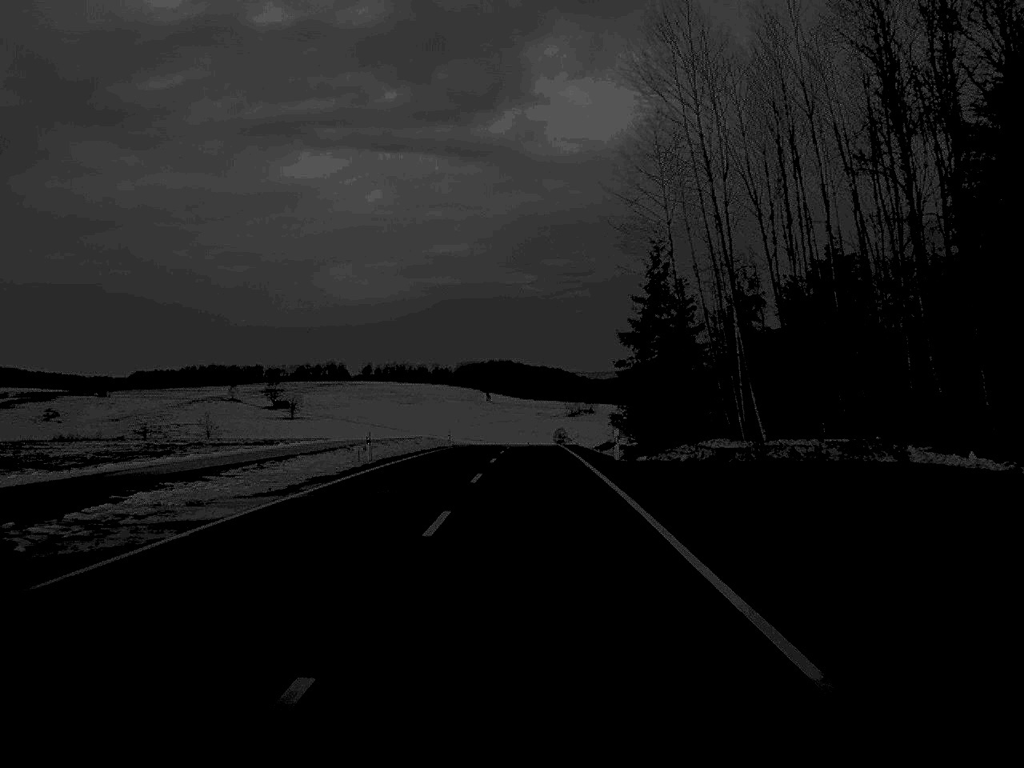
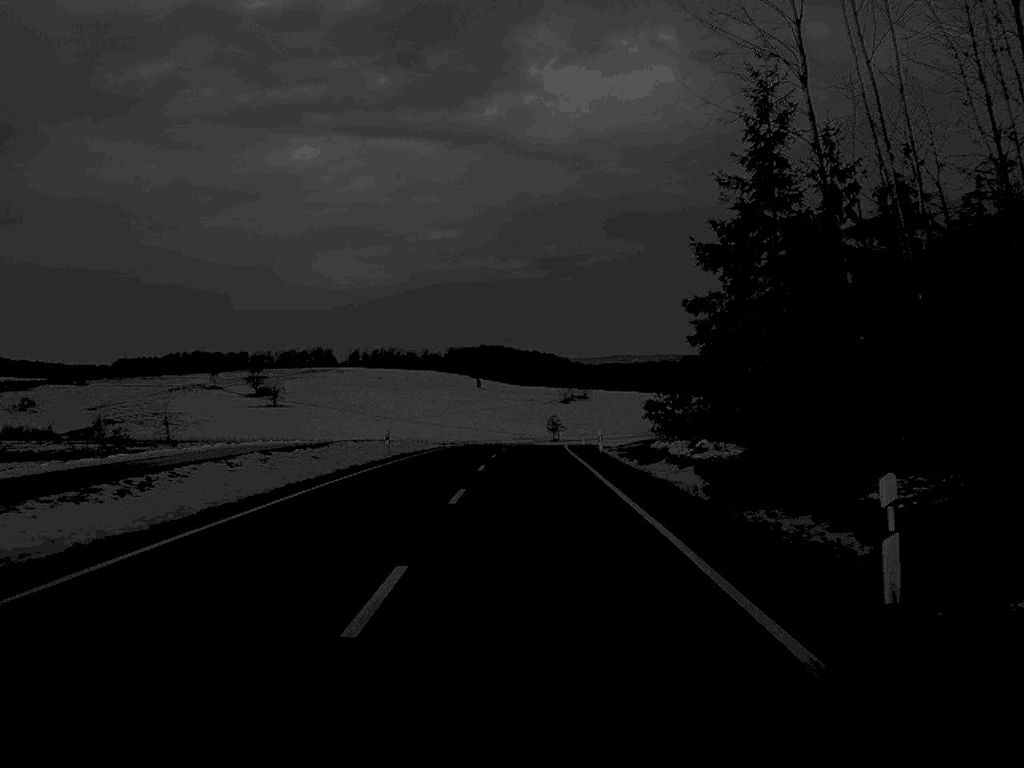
(+0.1, +30.6) m; 0°
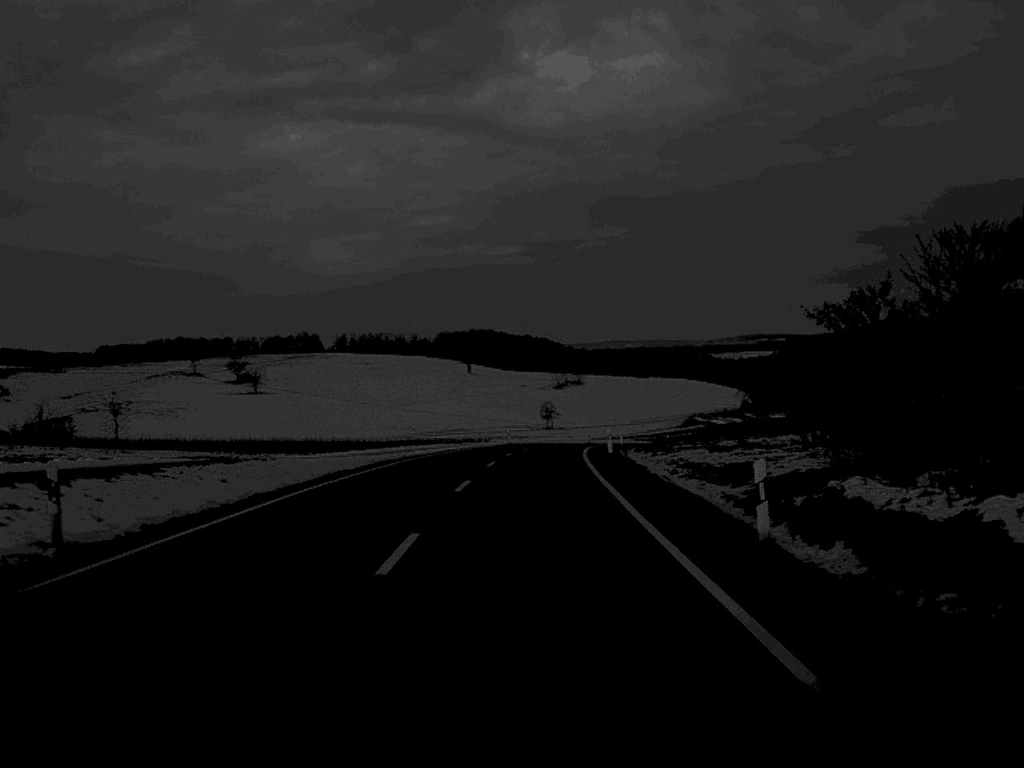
(+0.1, +32.6) m; 0°
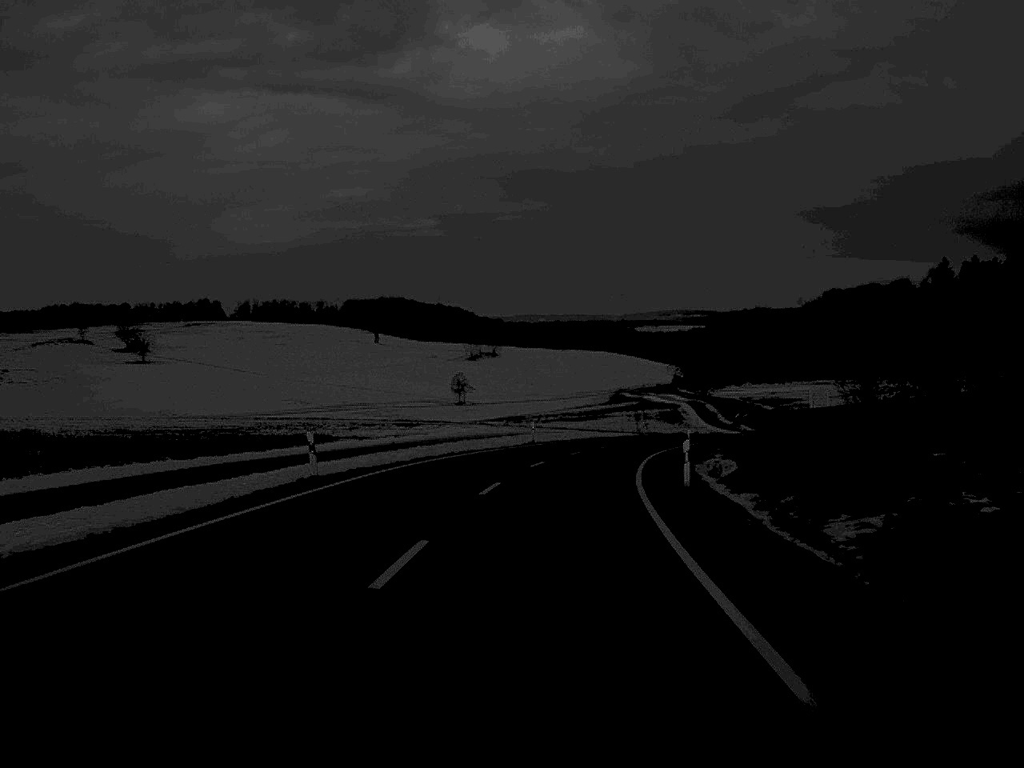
(+1.5, +60.7) m; +4°
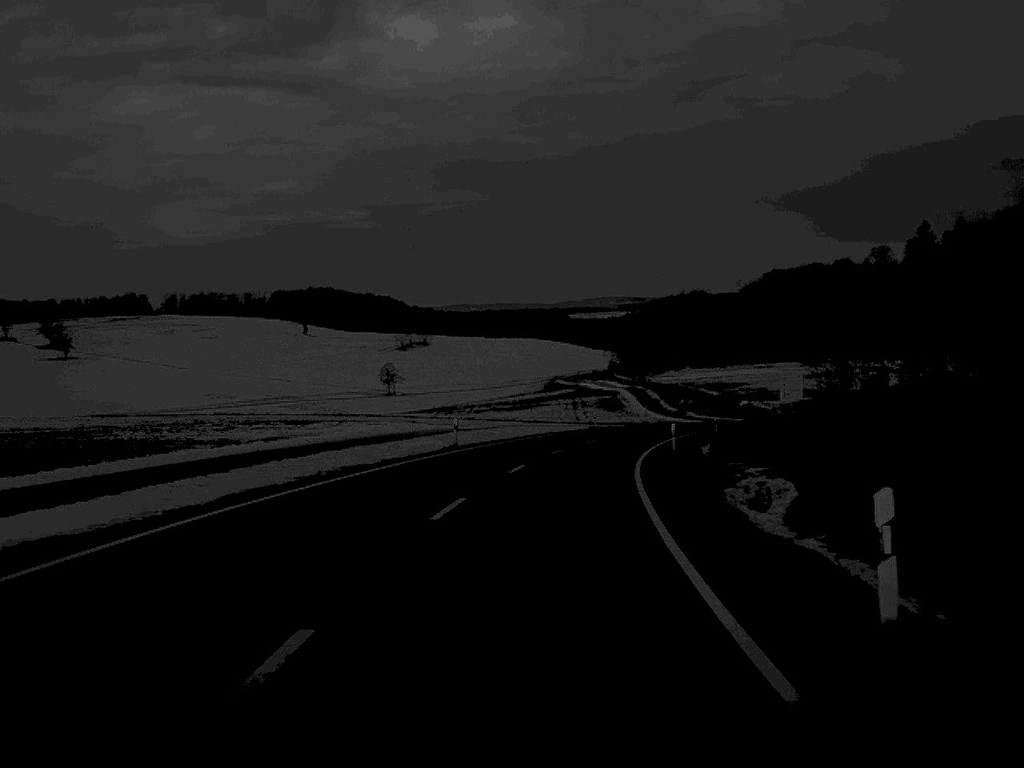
(+0.5, +17.7) m; +3°
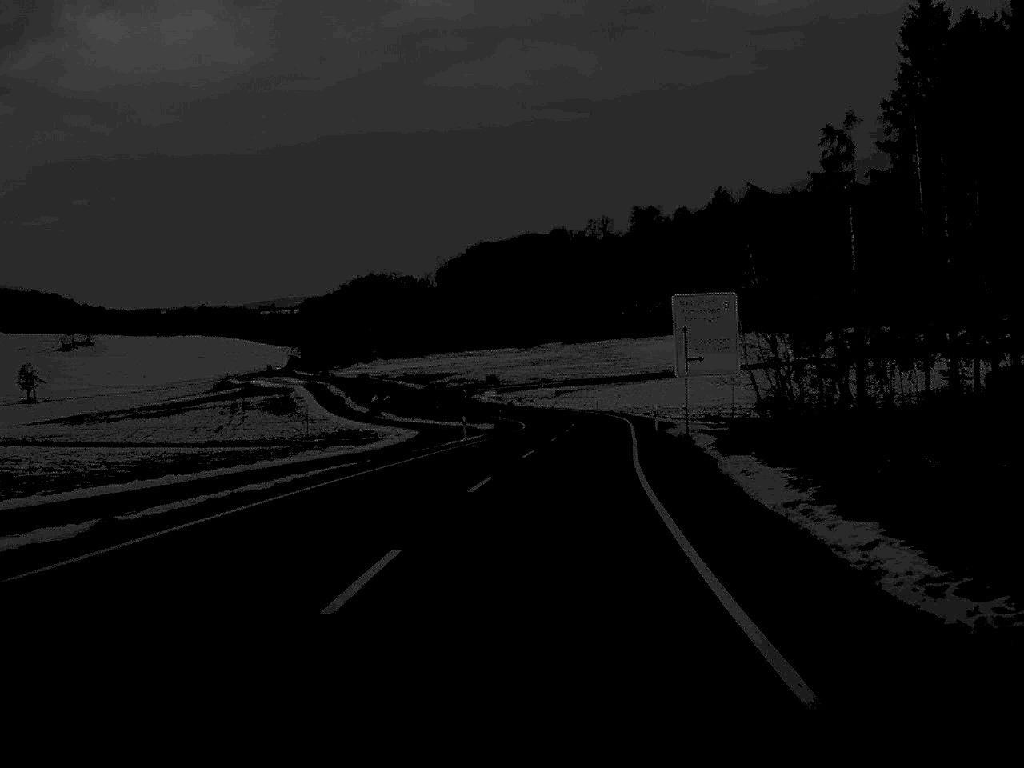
(+9.2, +78.3) m; +14°
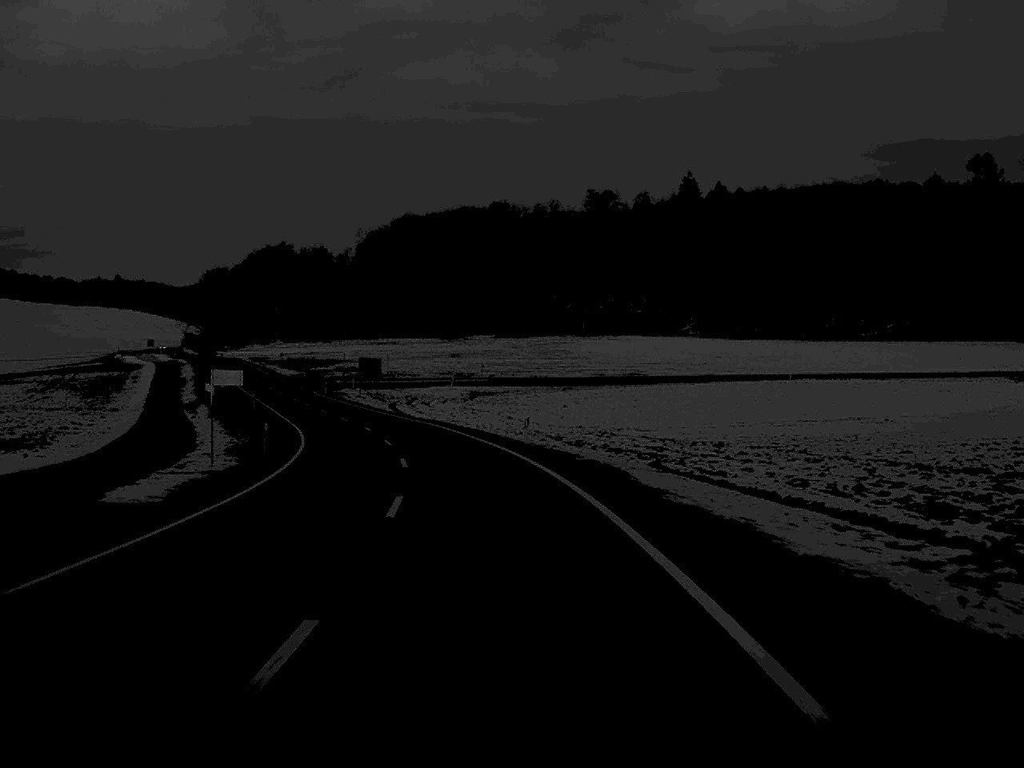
(+3.5, +63.1) m; +2°
